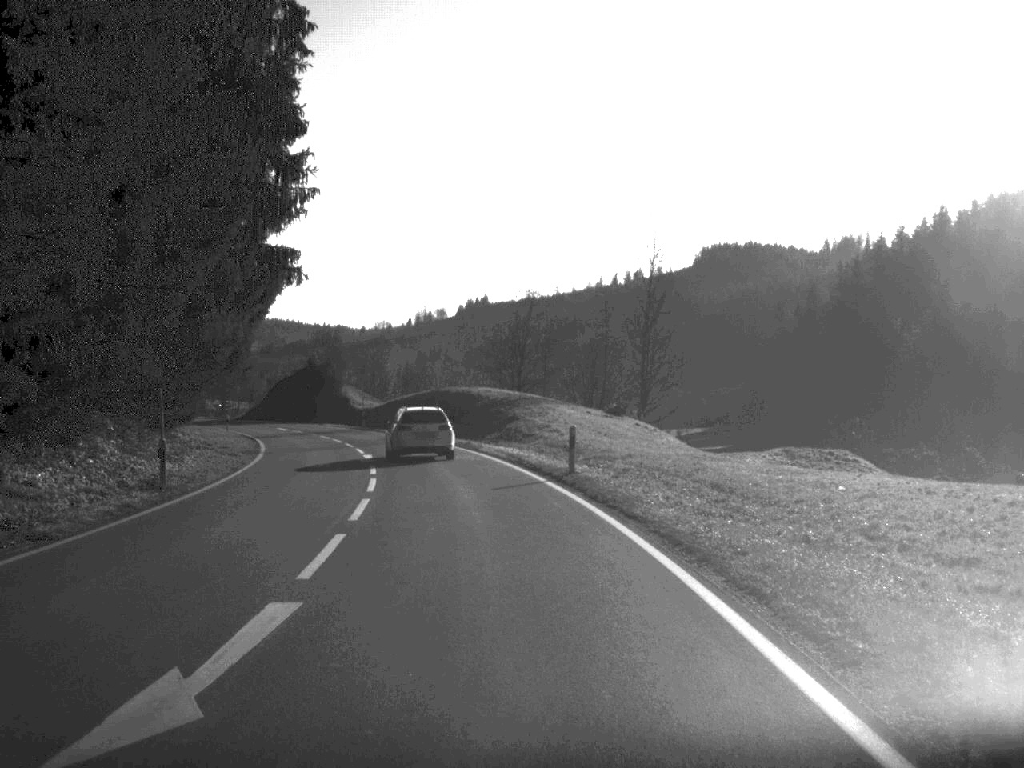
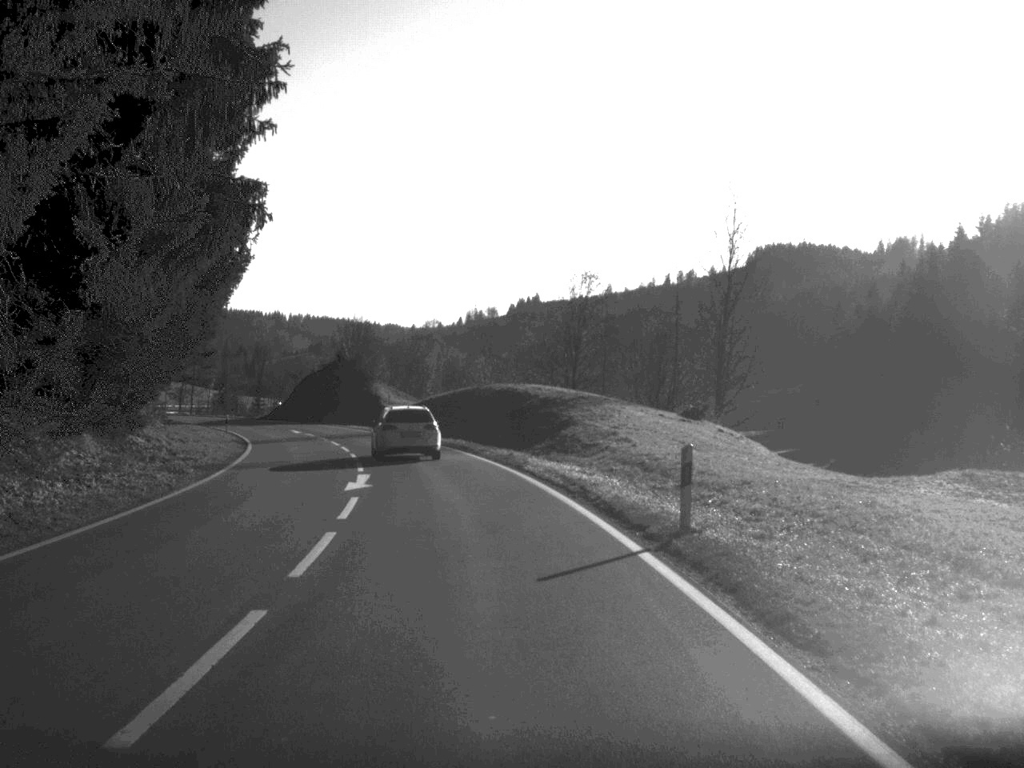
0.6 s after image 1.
(-0.2, +11.9) m; -2°
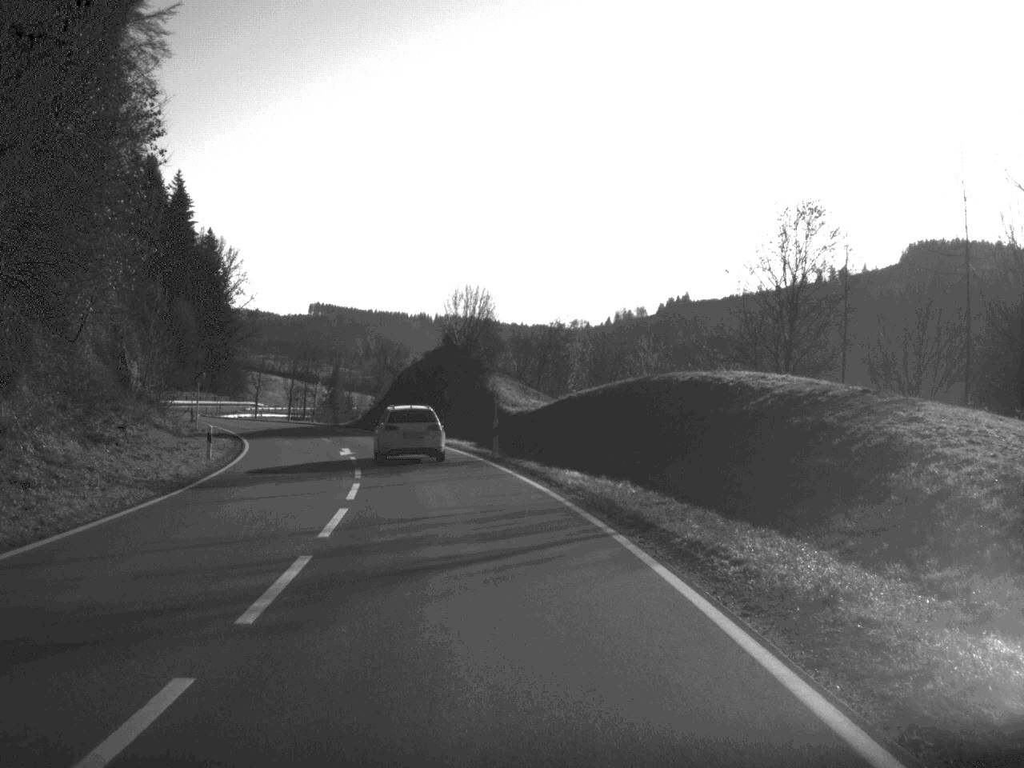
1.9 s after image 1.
(-1.5, +26.7) m; -7°
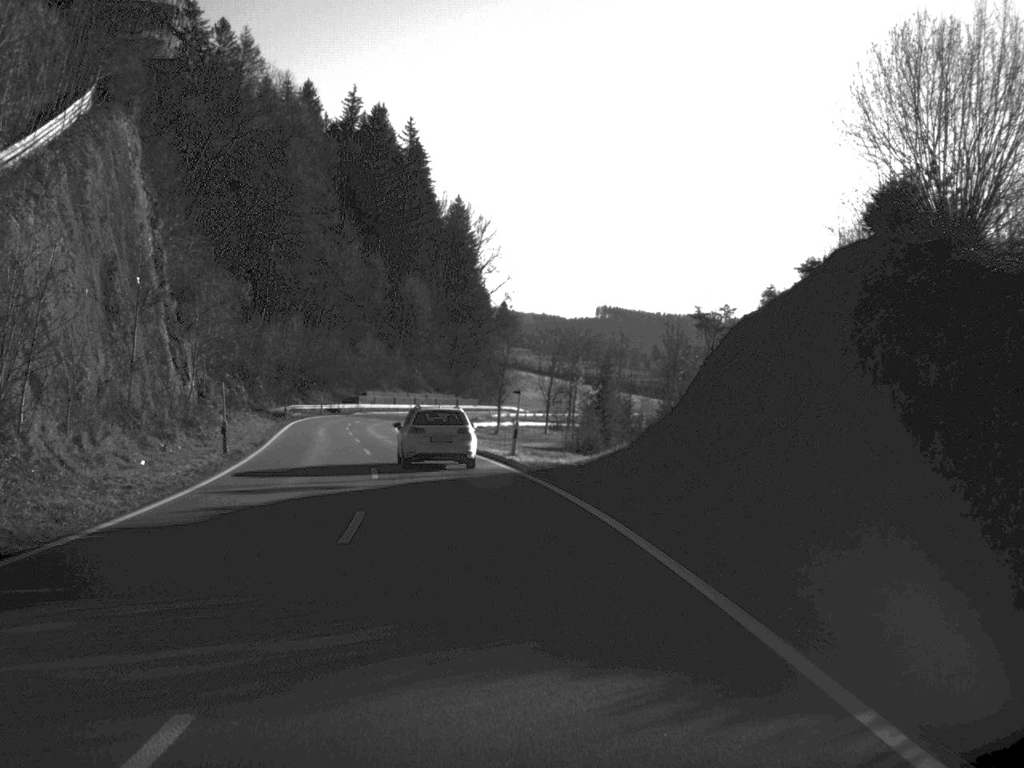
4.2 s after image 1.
(-5.5, +48.7) m; -13°
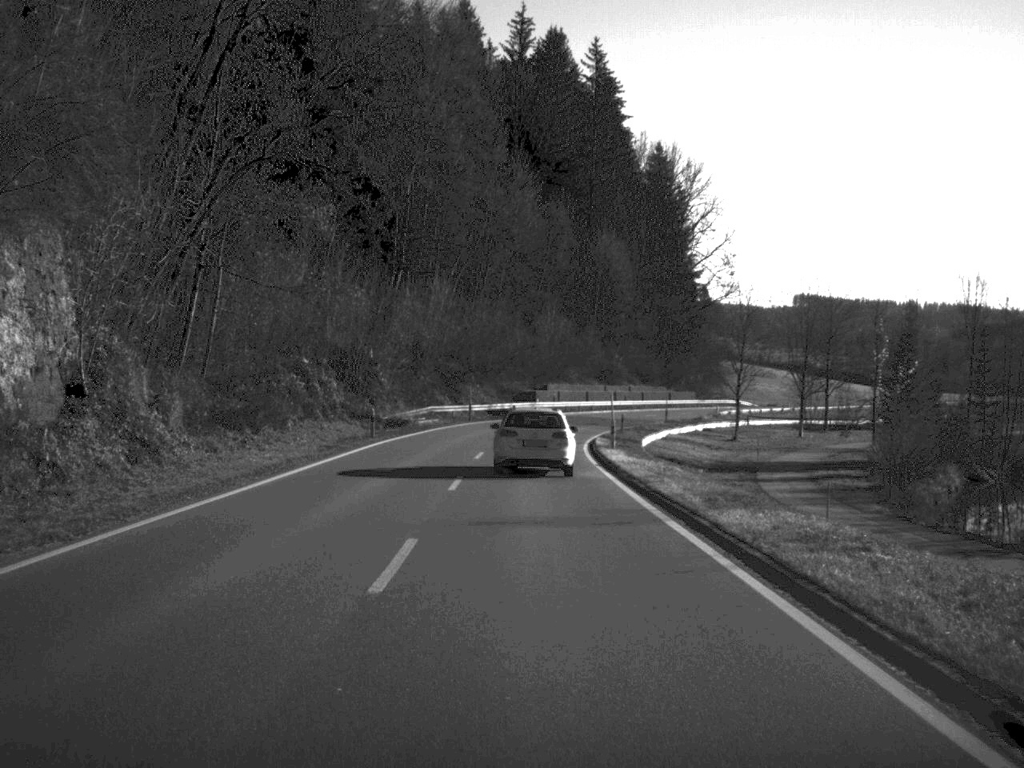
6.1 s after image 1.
(-3.5, +39.6) m; -9°
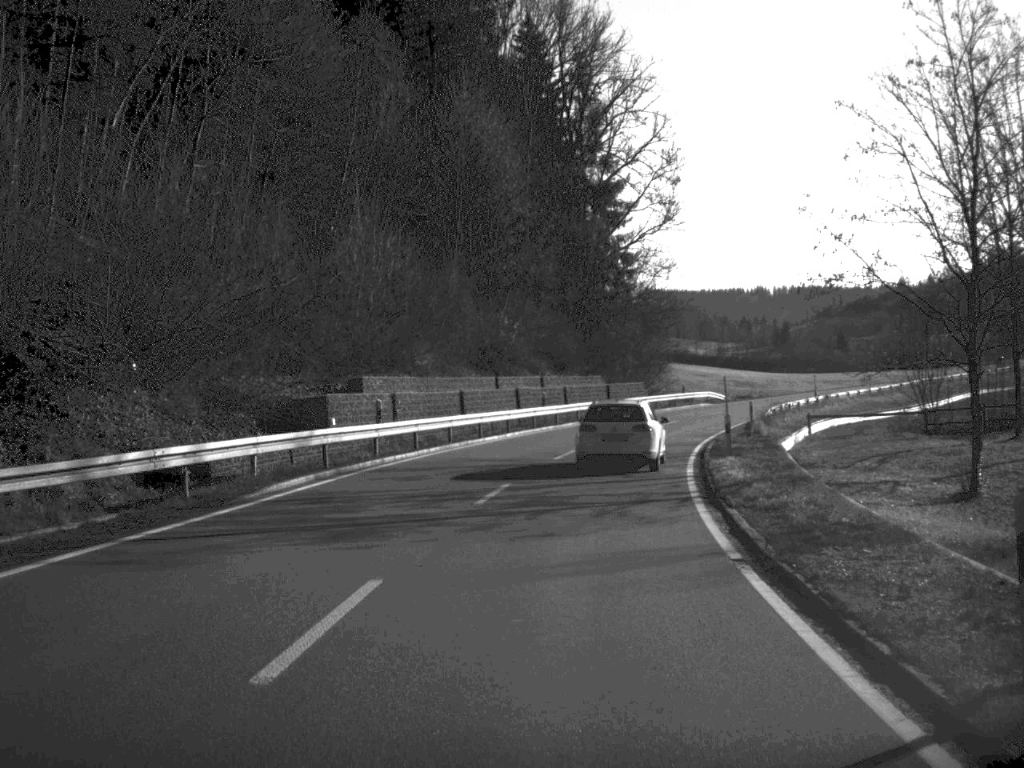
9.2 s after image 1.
(+2.0, +62.5) m; +7°
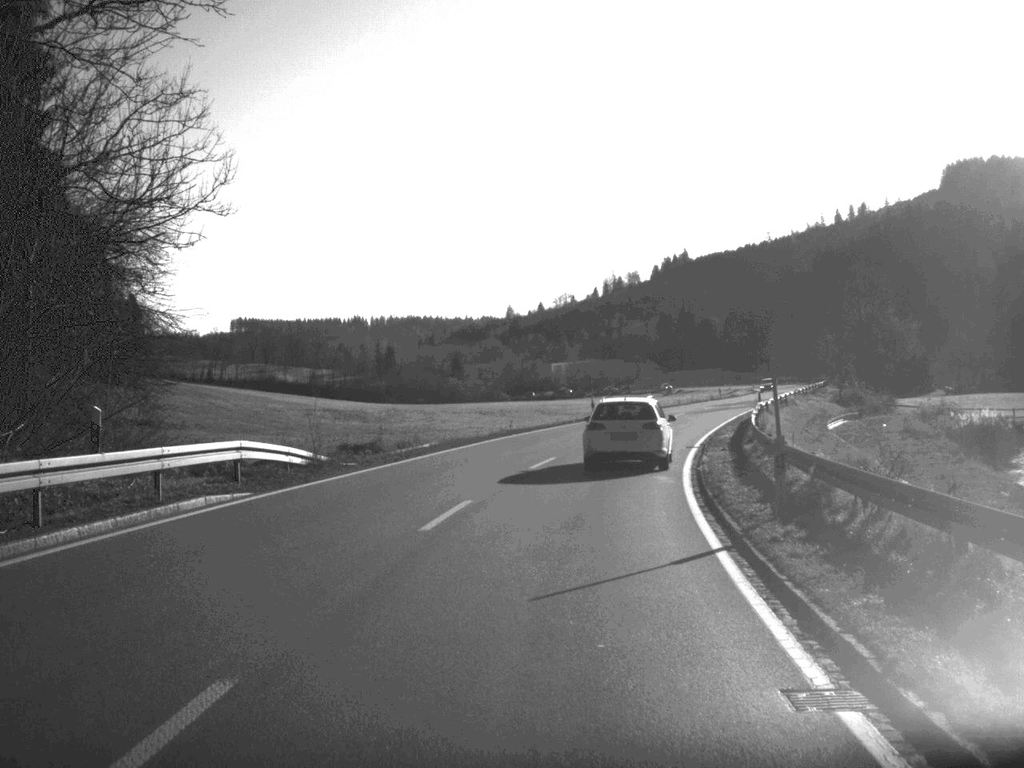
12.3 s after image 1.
(+9.7, +62.2) m; +18°
